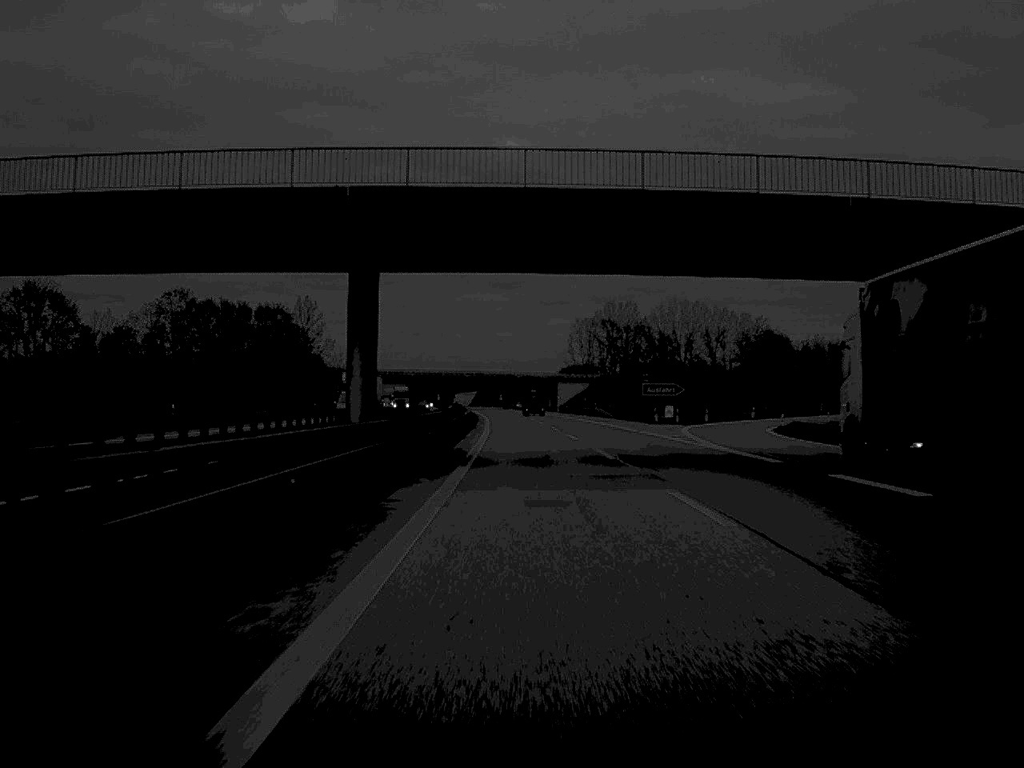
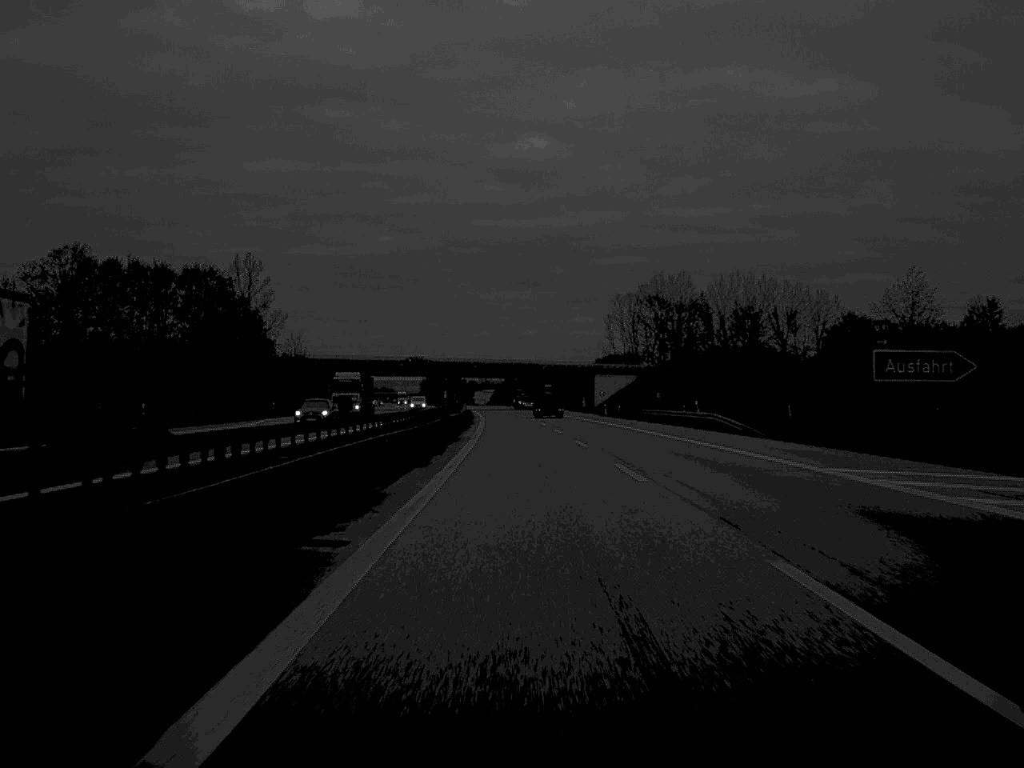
(-0.5, +63.5) m; -1°
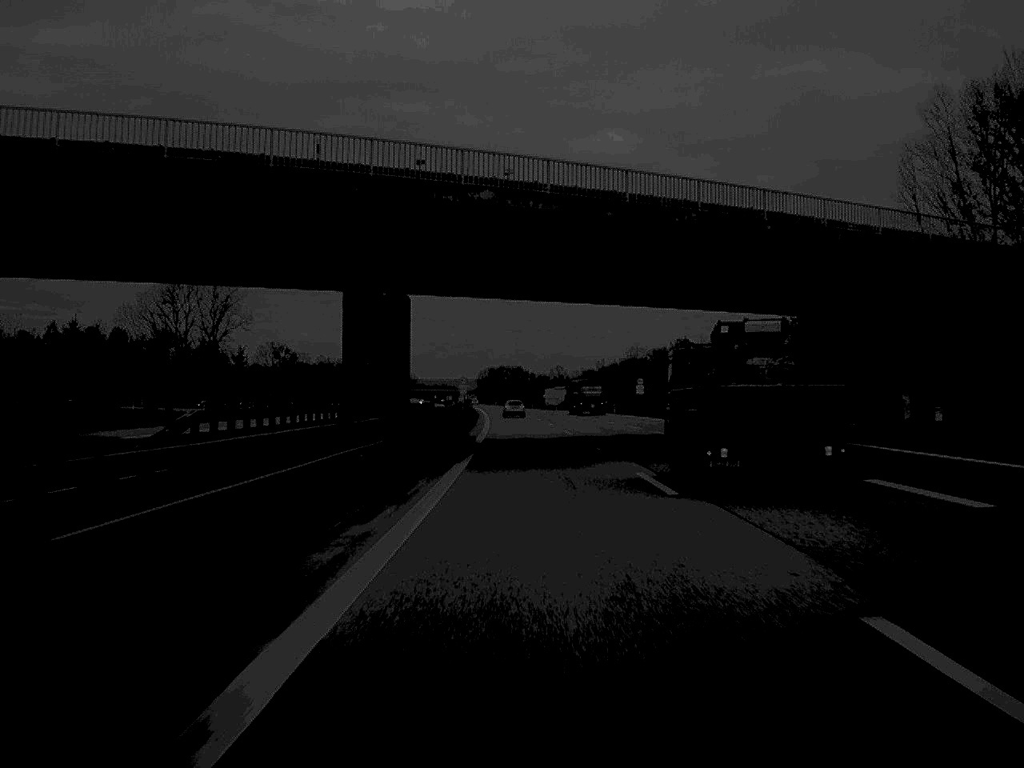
(-5.1, +162.8) m; -3°
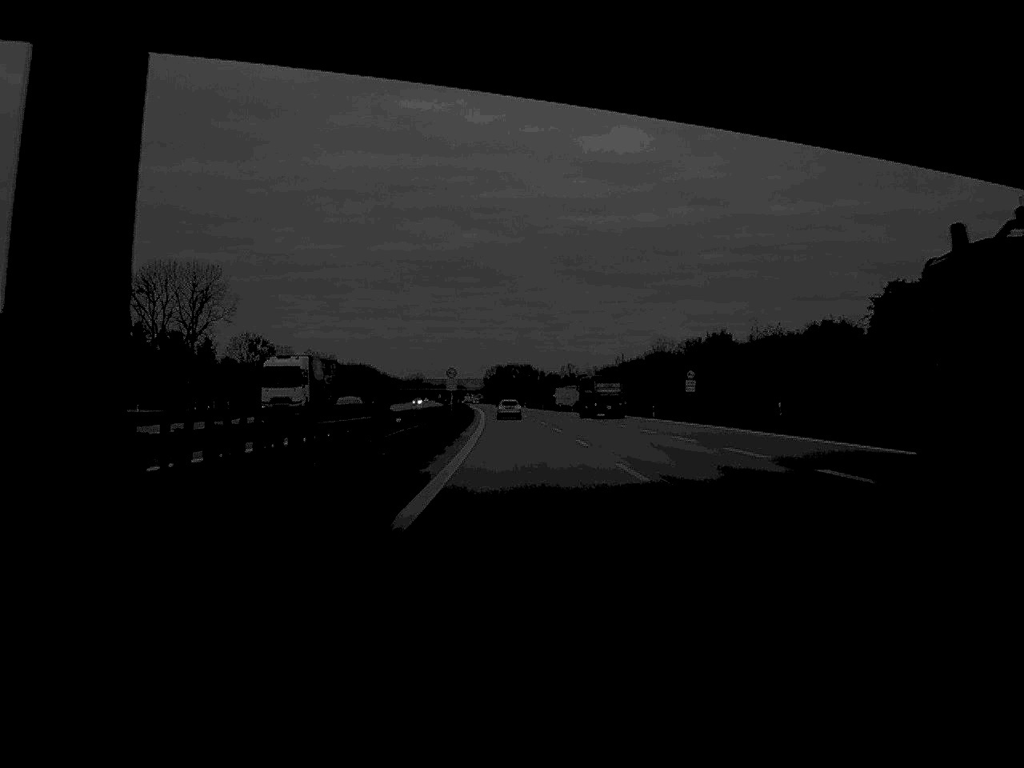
(-0.1, +32.9) m; 0°
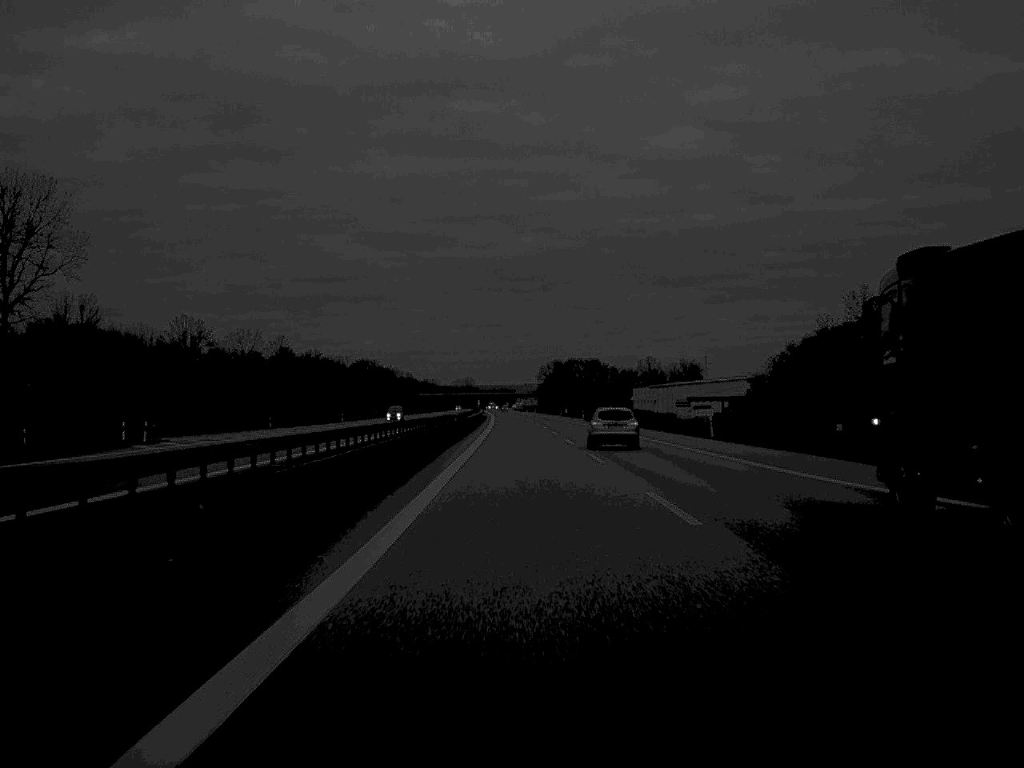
(-3.8, +149.4) m; -3°
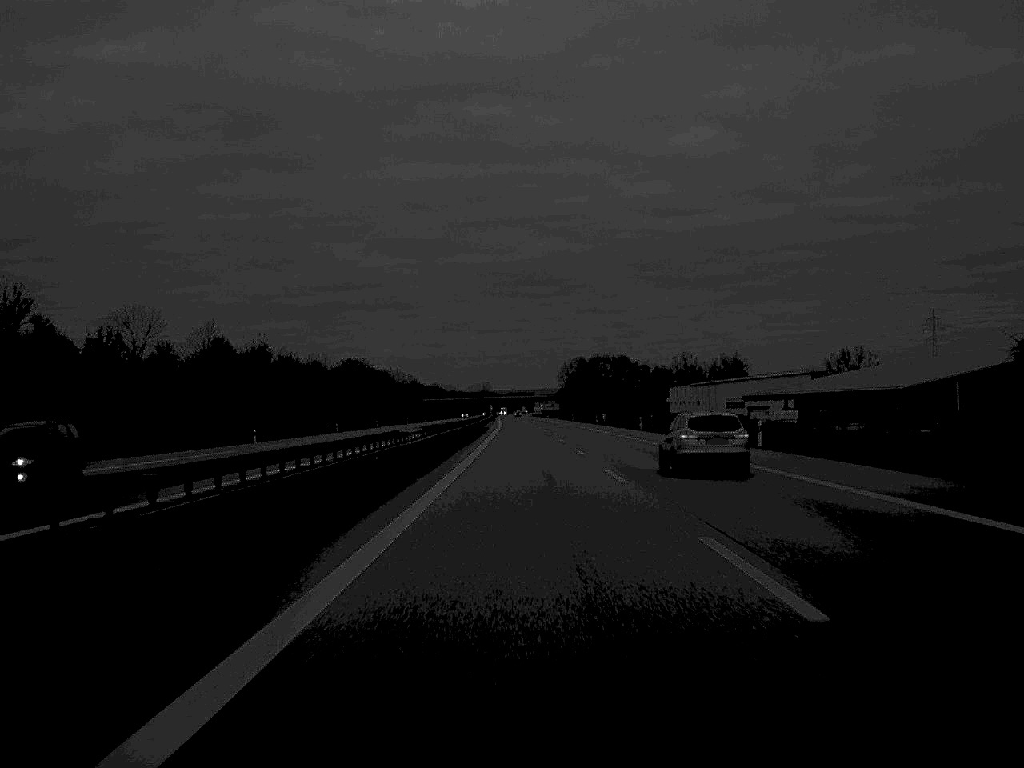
(-0.4, +61.0) m; -1°
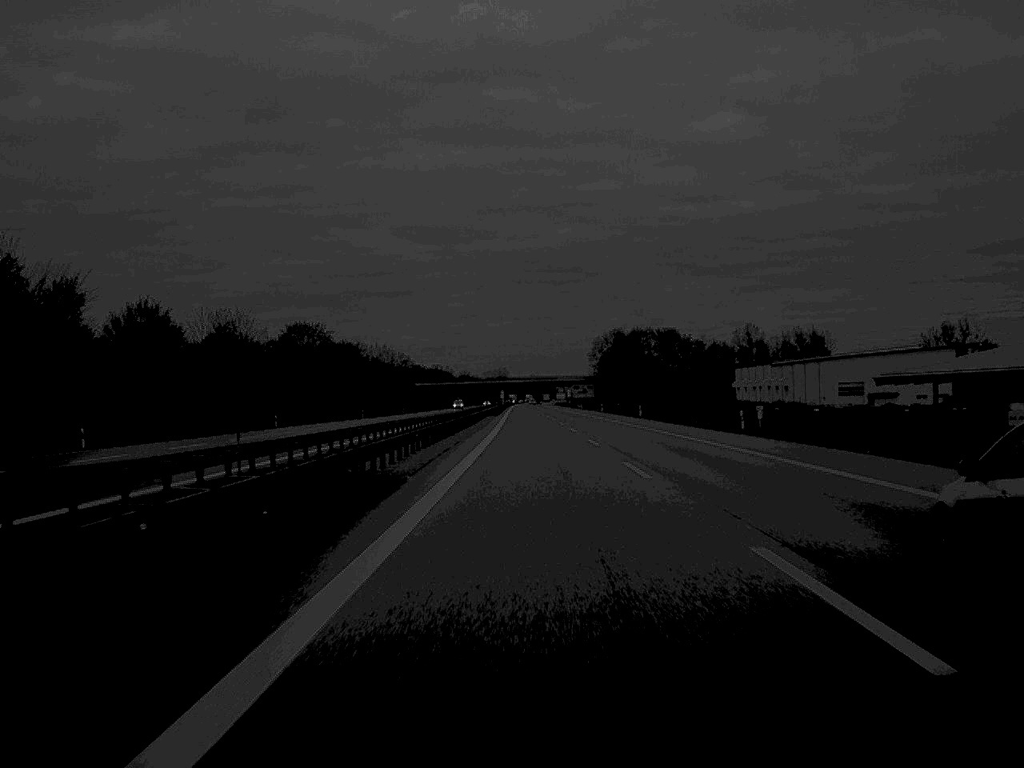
(-0.8, +91.6) m; -1°
